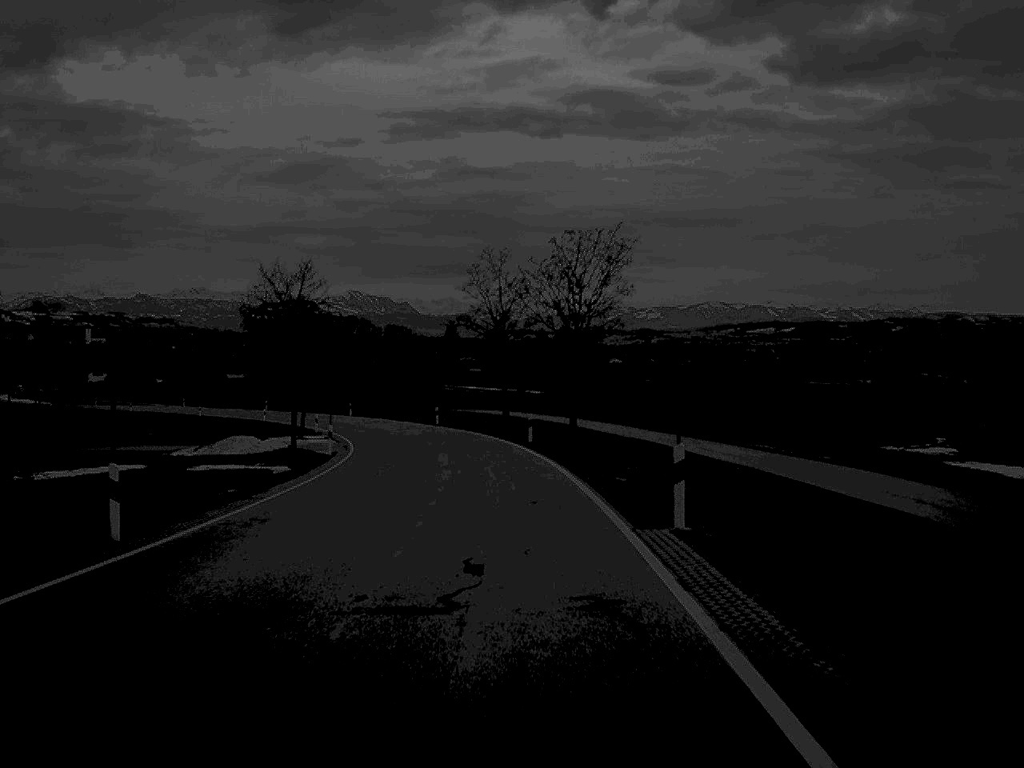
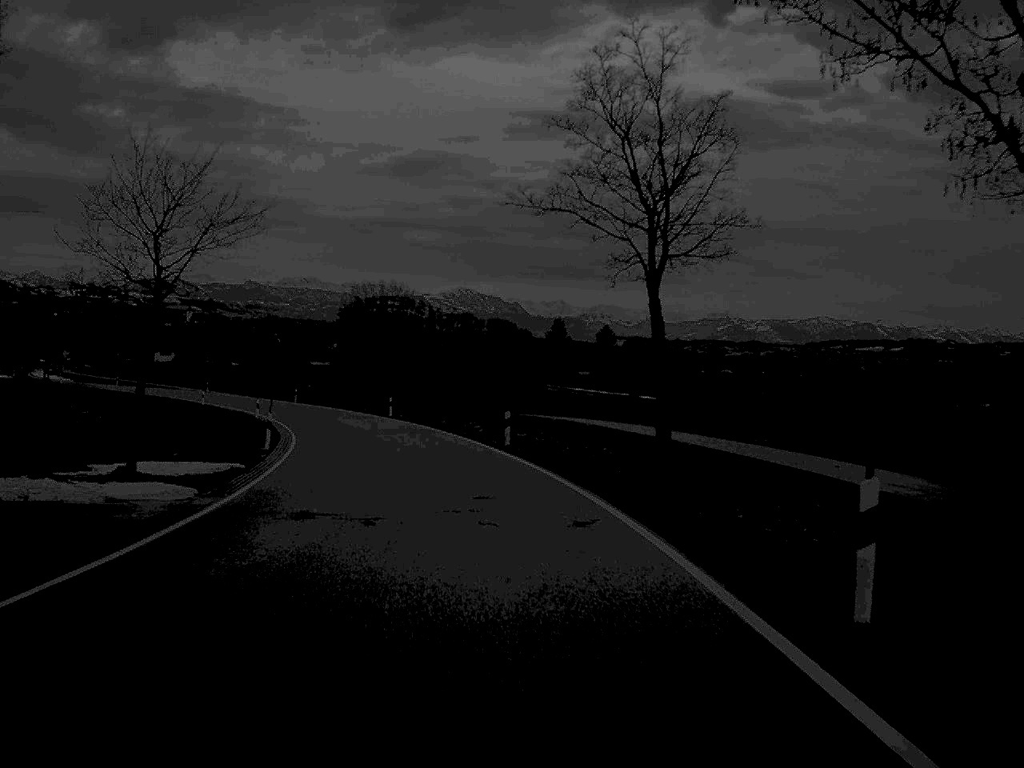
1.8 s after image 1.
(-1.3, +36.4) m; -5°
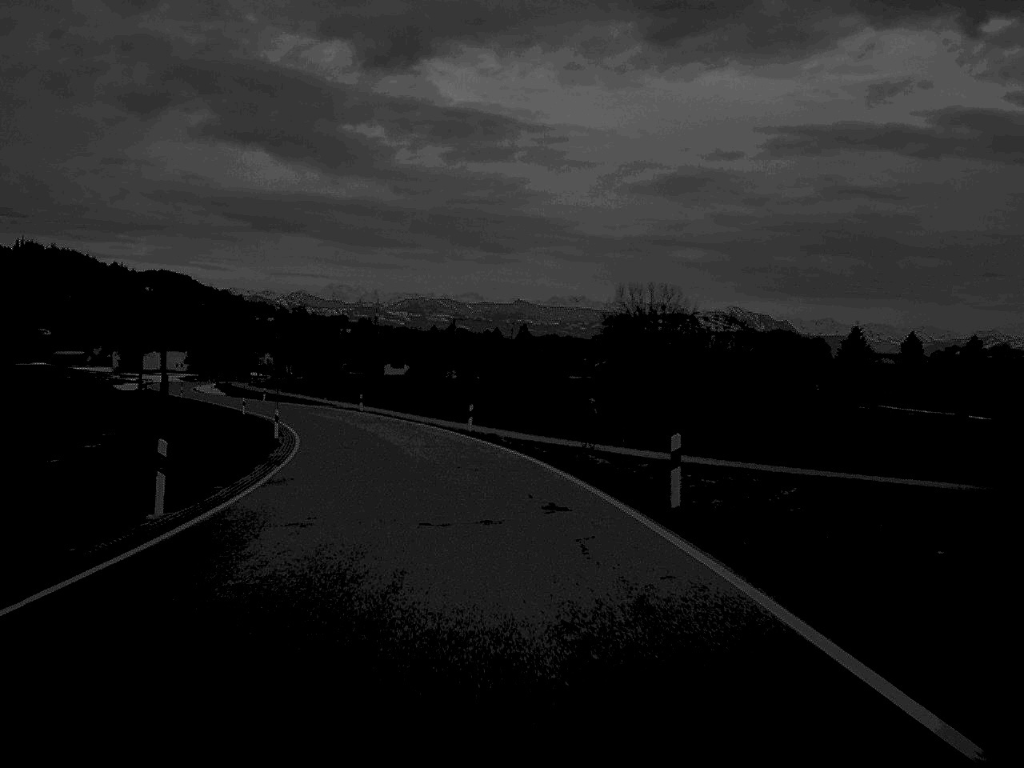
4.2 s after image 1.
(-5.2, +50.4) m; -12°
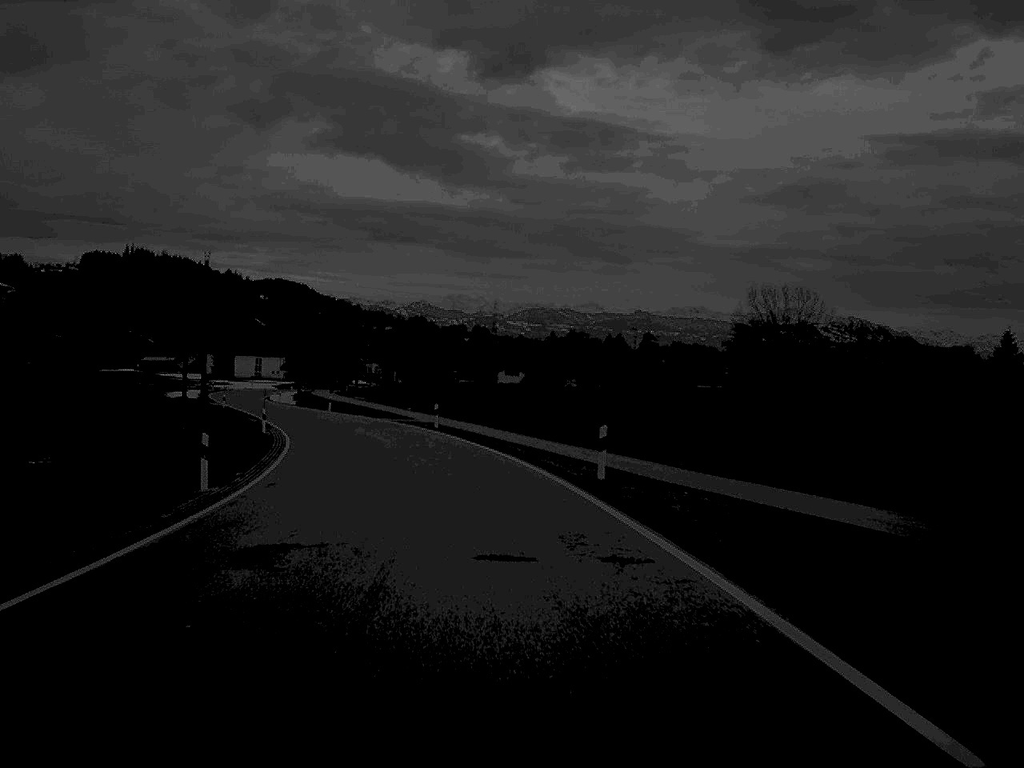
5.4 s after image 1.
(-1.1, +24.4) m; -5°
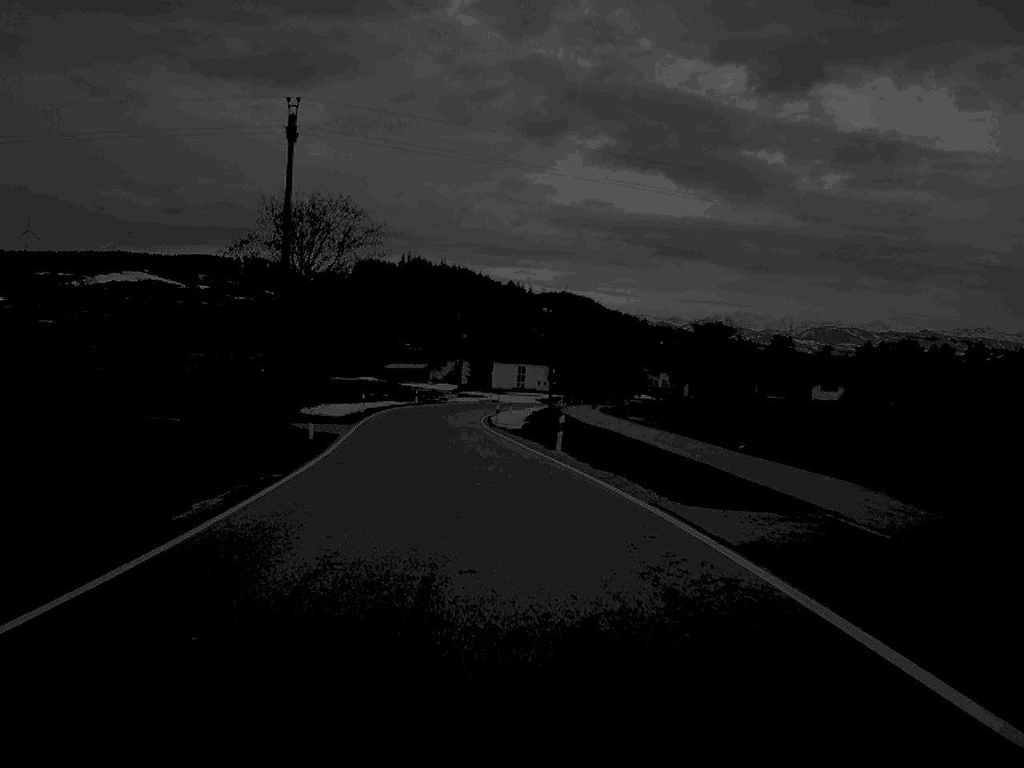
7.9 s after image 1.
(-5.7, +49.9) m; -13°
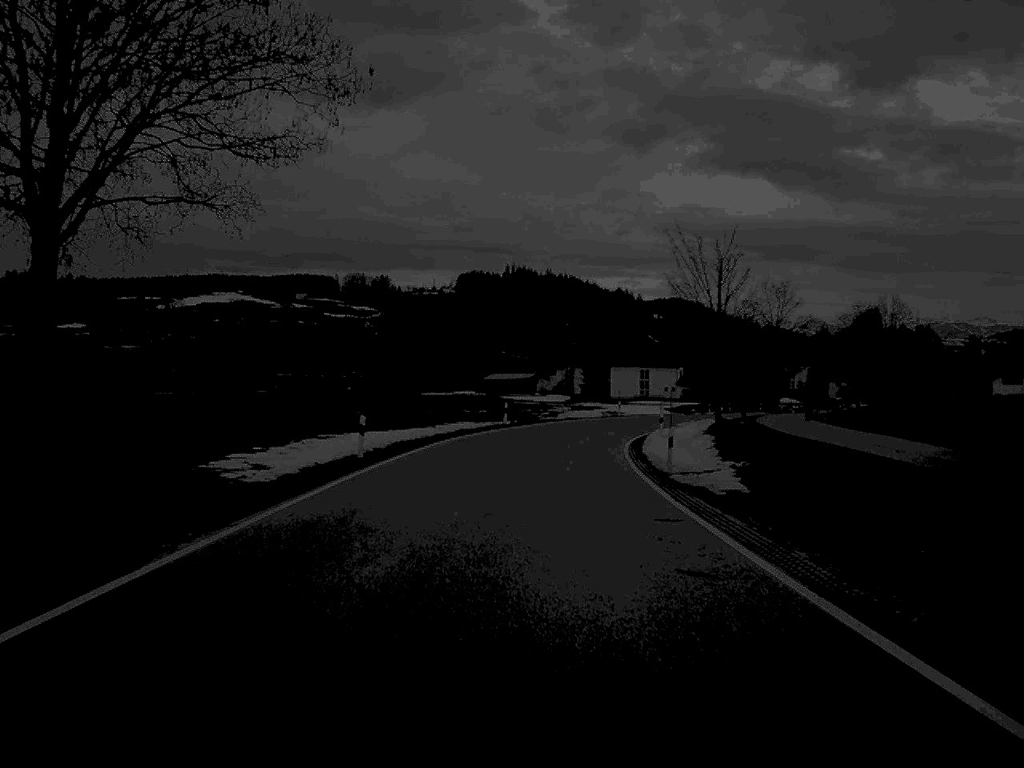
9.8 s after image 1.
(-2.1, +38.1) m; -5°
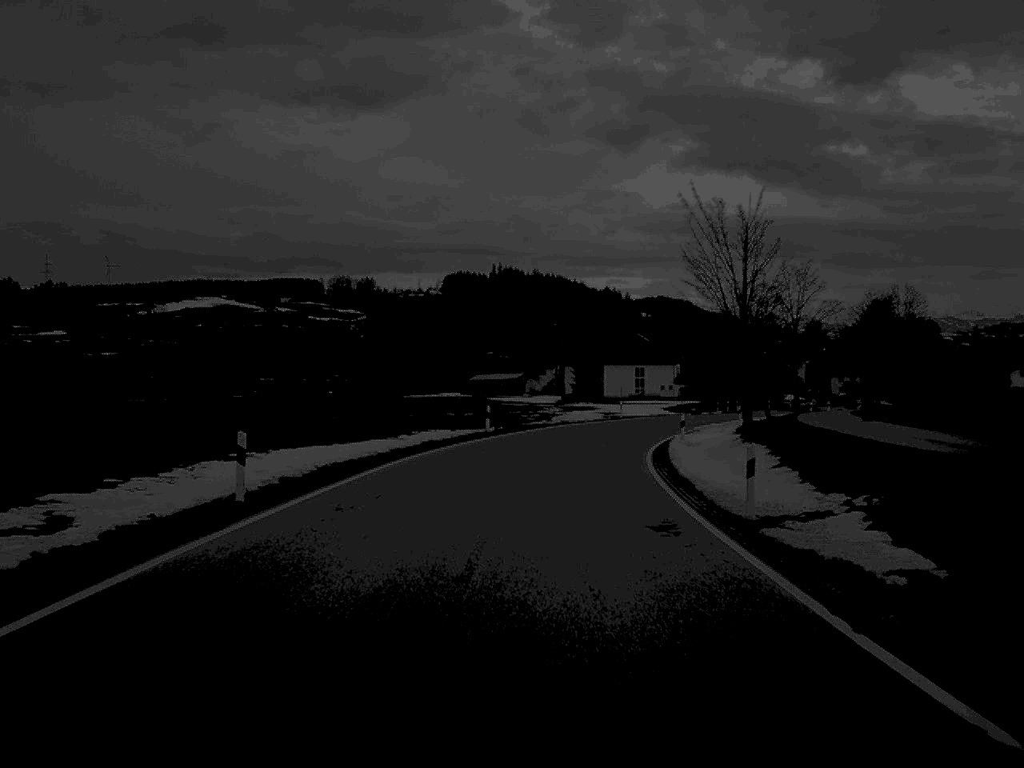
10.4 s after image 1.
(0.0, +11.7) m; +1°
